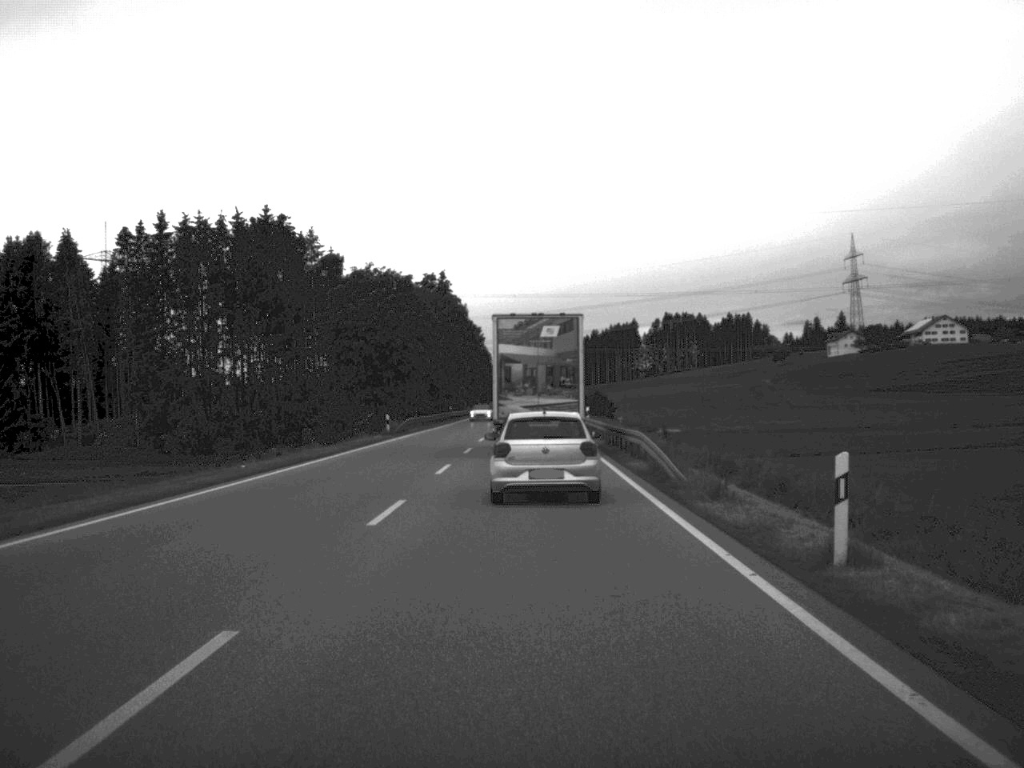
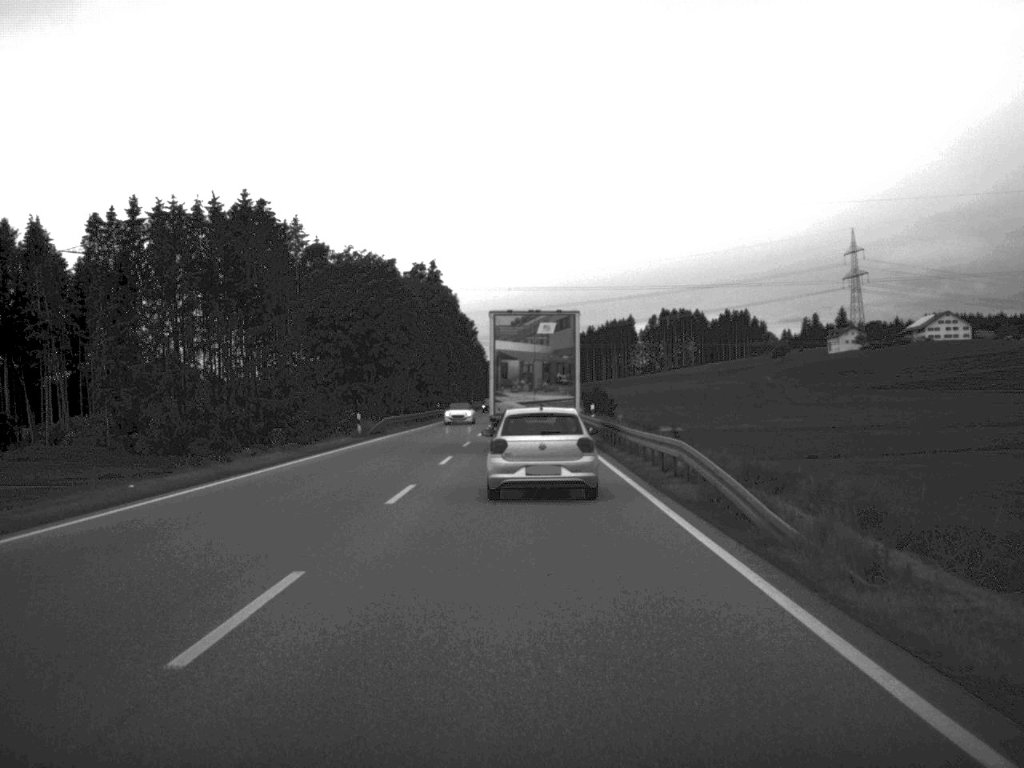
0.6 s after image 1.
(0.0, +9.1) m; 0°
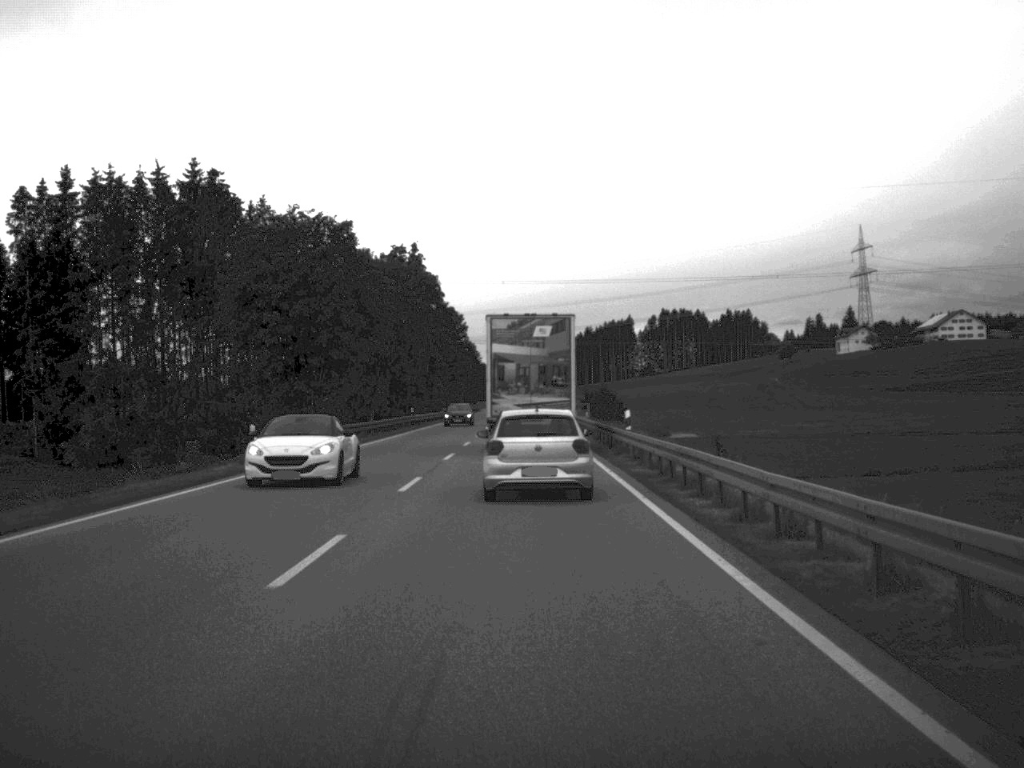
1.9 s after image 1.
(0.0, +20.3) m; 0°
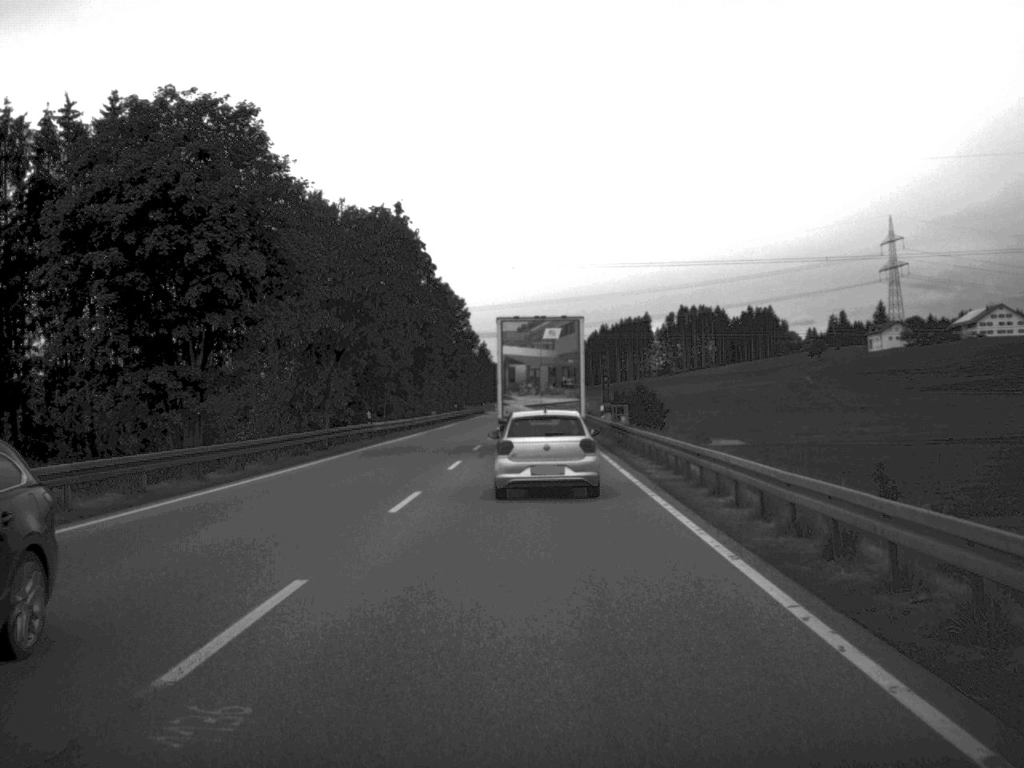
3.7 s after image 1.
(-0.1, +27.6) m; -1°
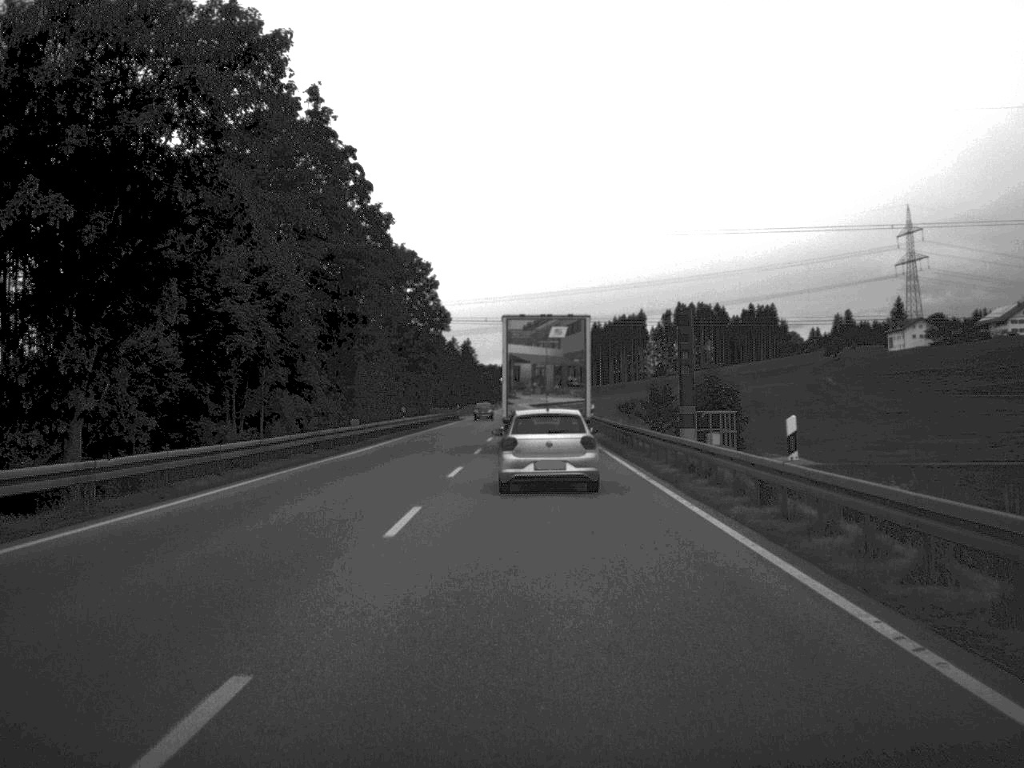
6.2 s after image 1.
(-0.2, +39.2) m; 0°
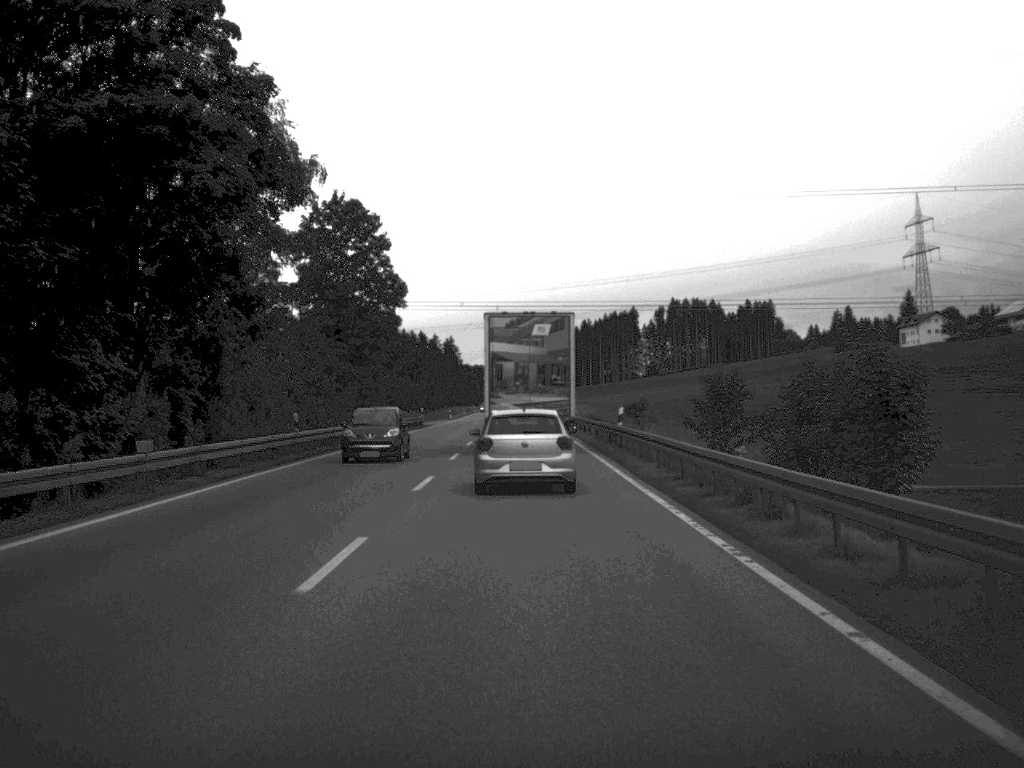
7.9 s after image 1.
(+0.2, +27.8) m; 0°
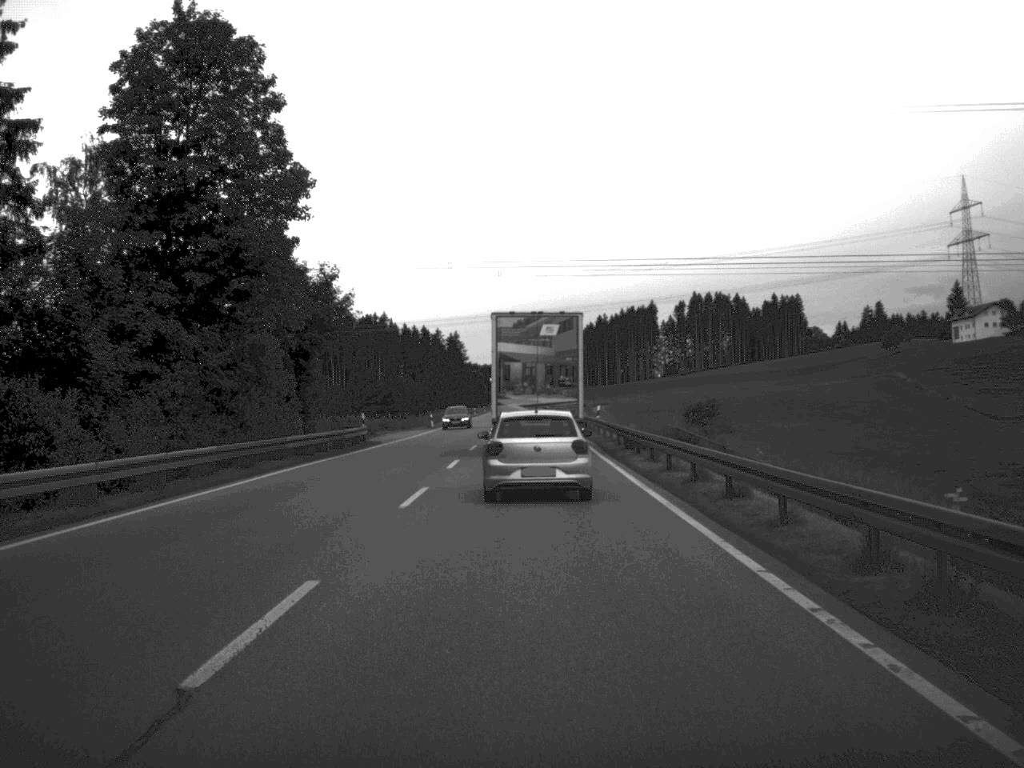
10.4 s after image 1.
(-0.2, +38.6) m; -1°
